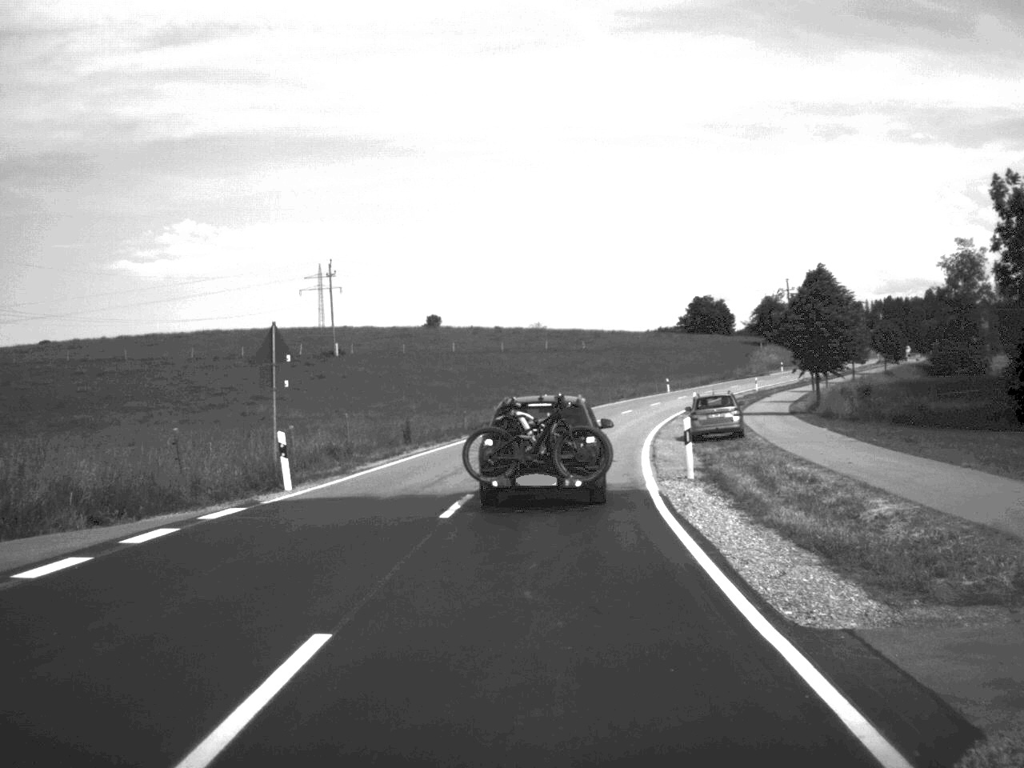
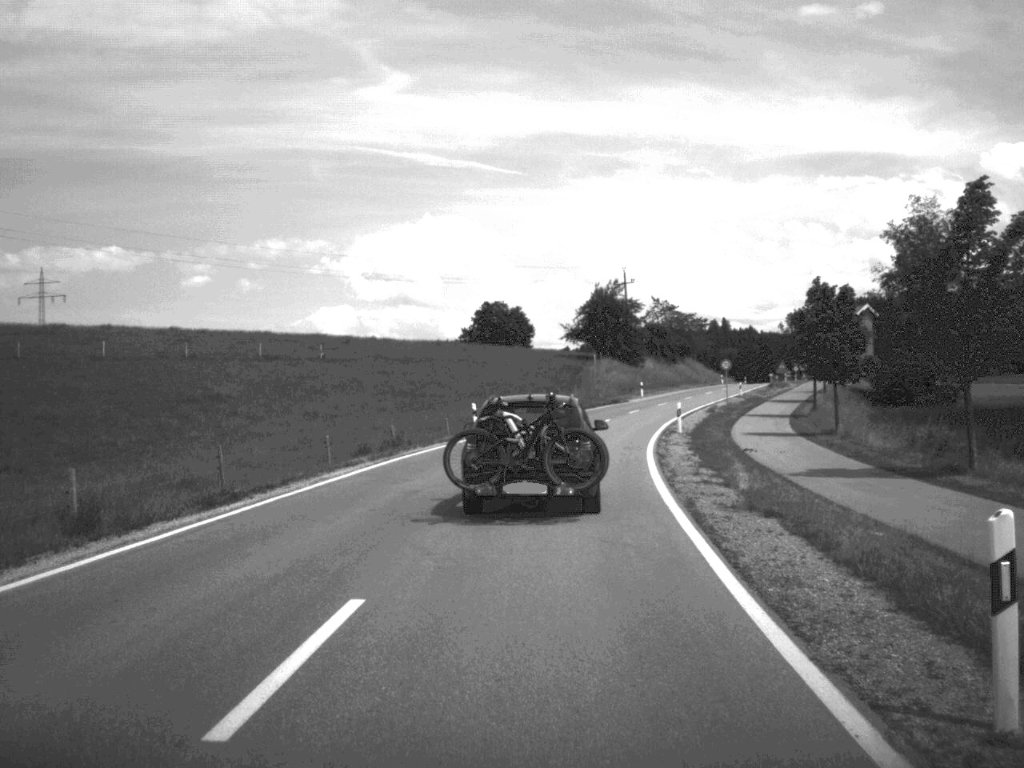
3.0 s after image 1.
(+4.9, +57.1) m; +10°
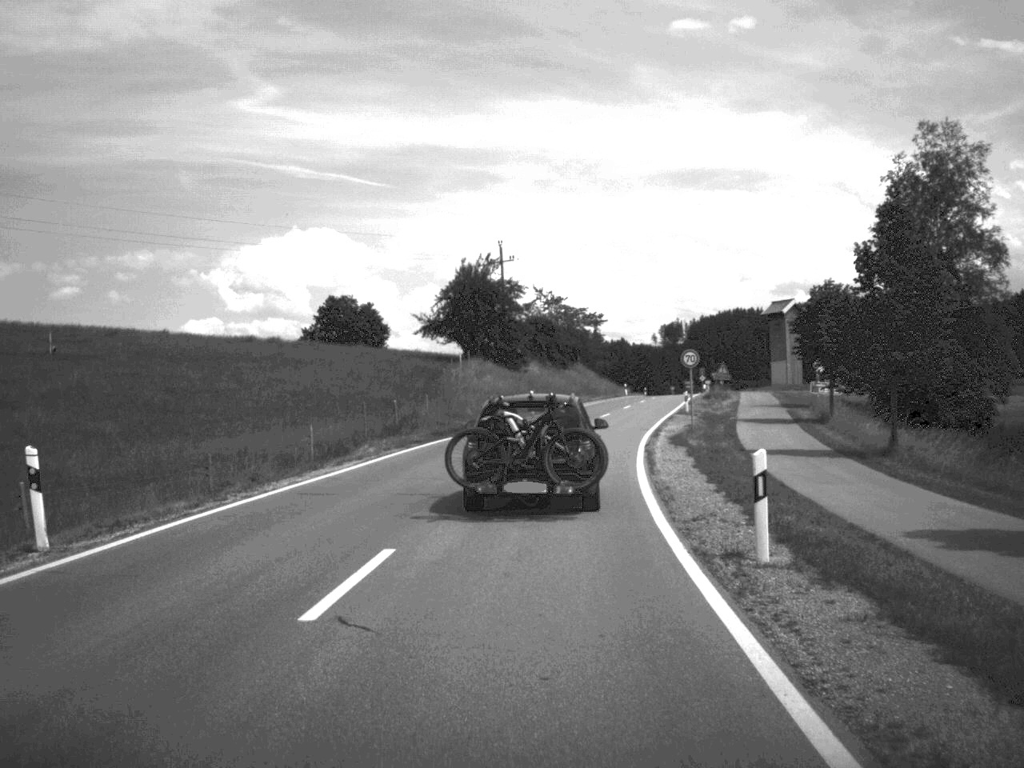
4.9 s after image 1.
(+1.8, +32.5) m; +6°
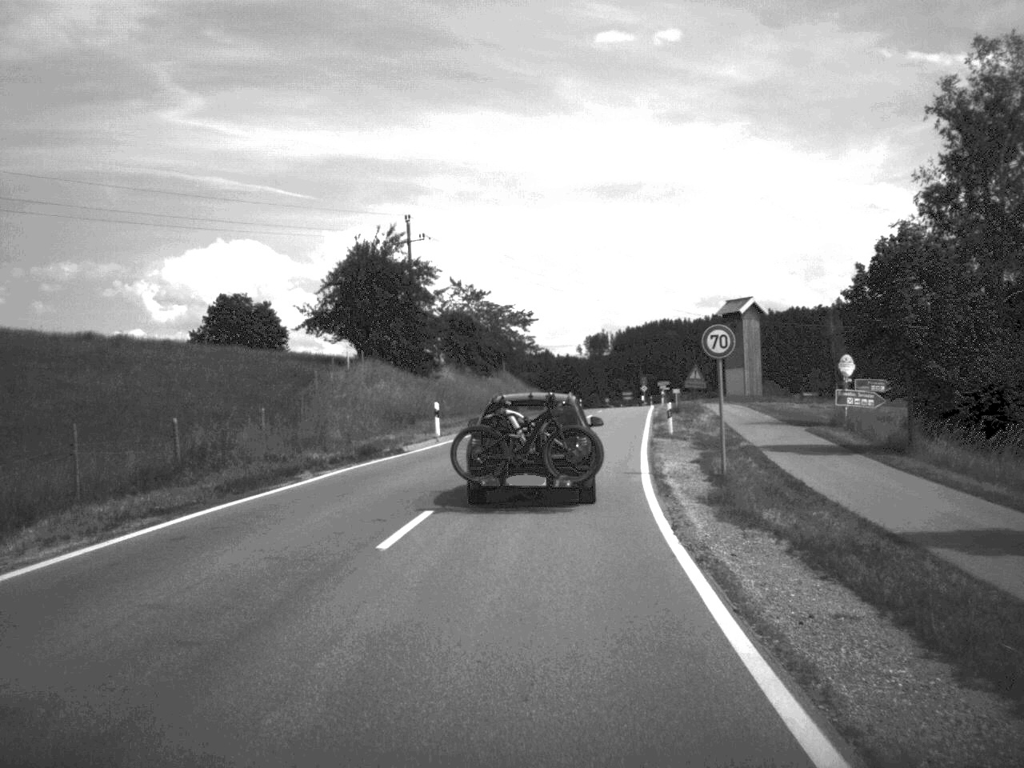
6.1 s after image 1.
(+0.6, +19.8) m; +3°
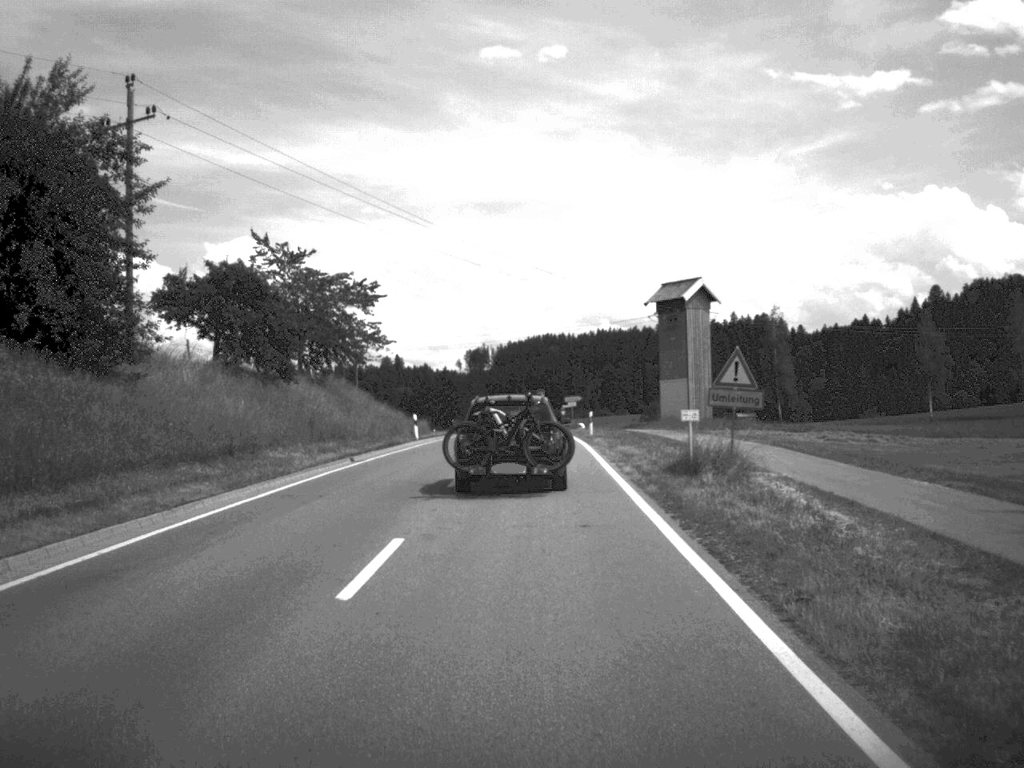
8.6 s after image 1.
(+2.0, +38.4) m; +5°
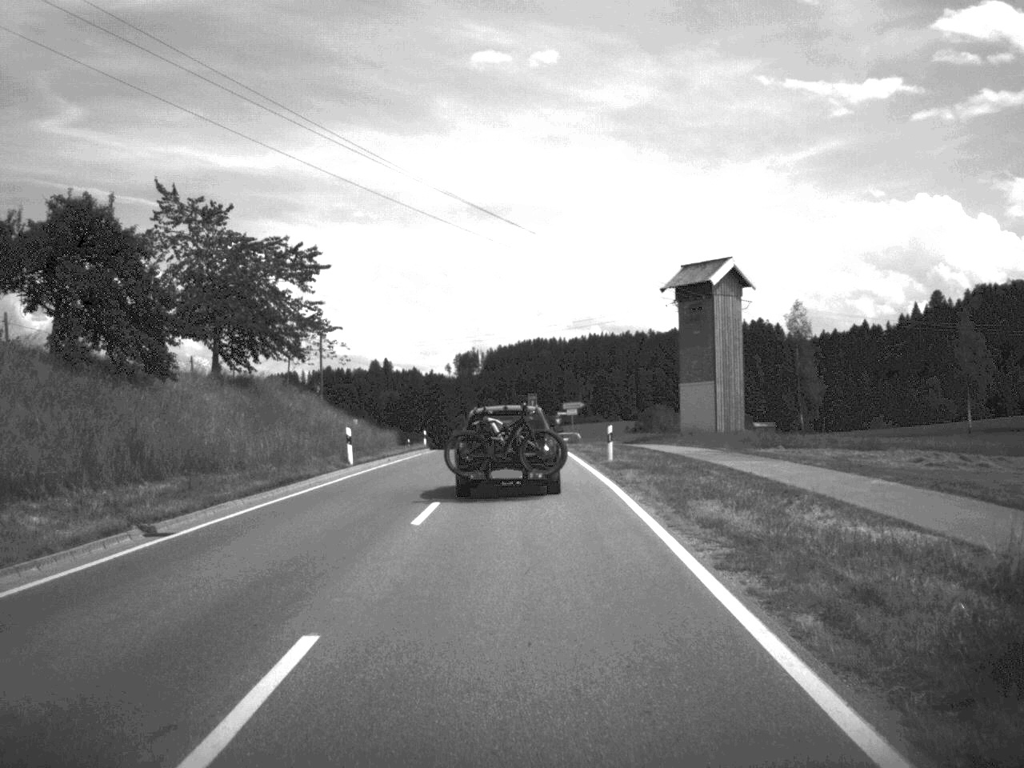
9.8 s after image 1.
(+0.1, +17.1) m; 0°
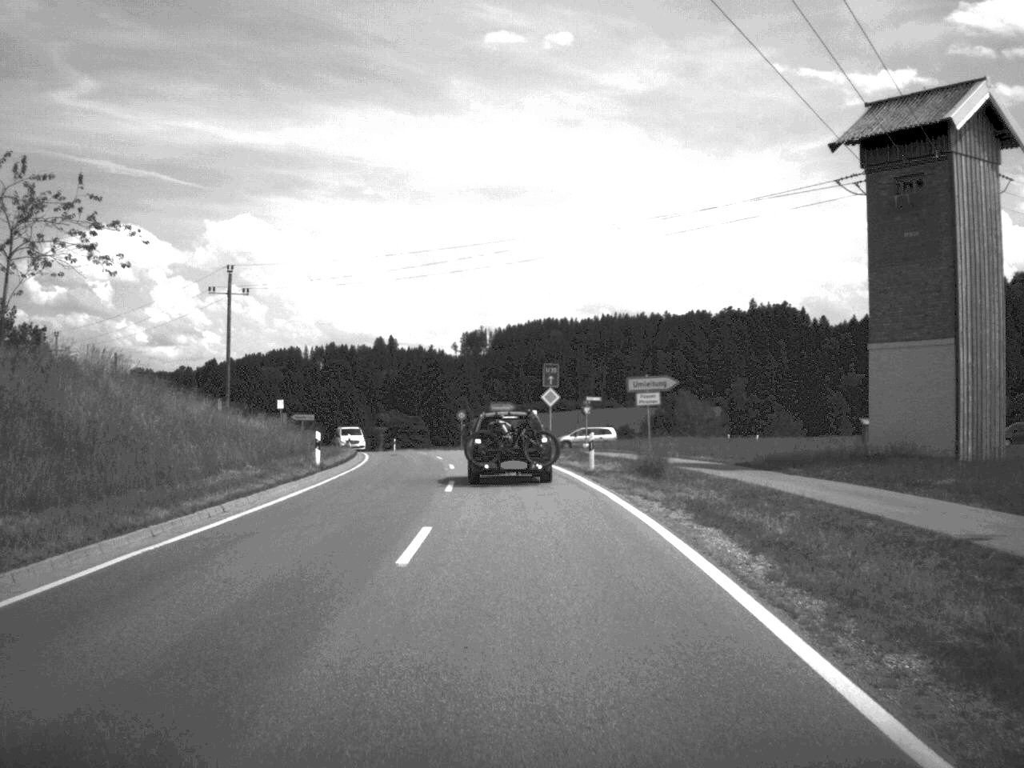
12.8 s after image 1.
(-0.2, +39.8) m; -1°
